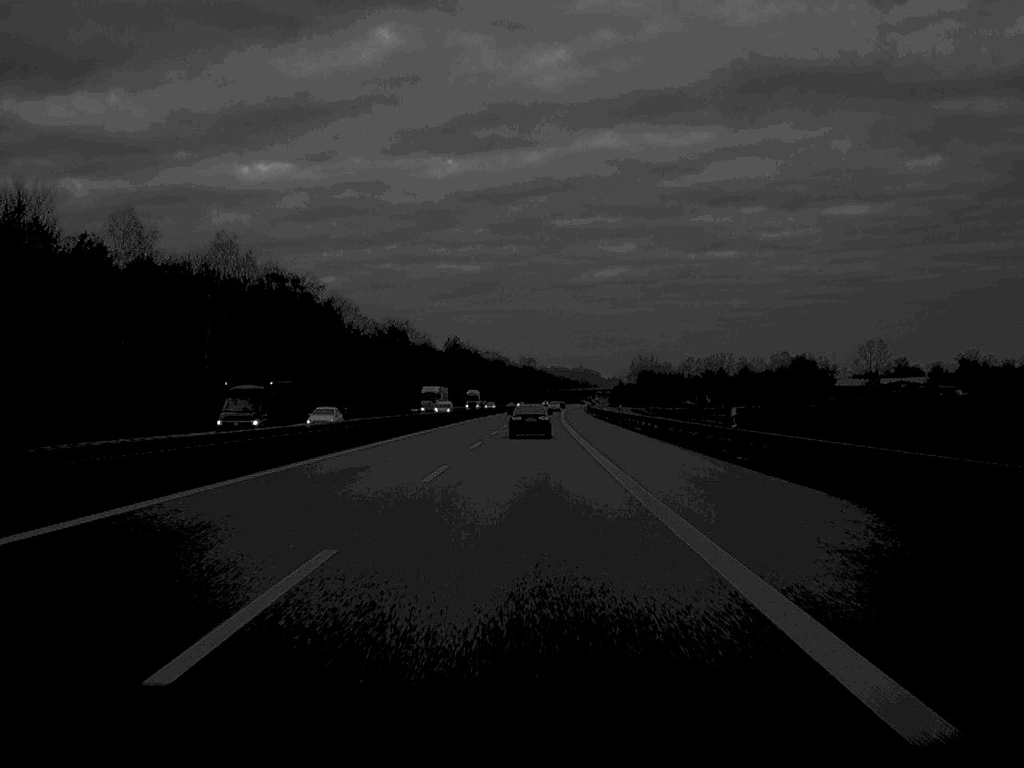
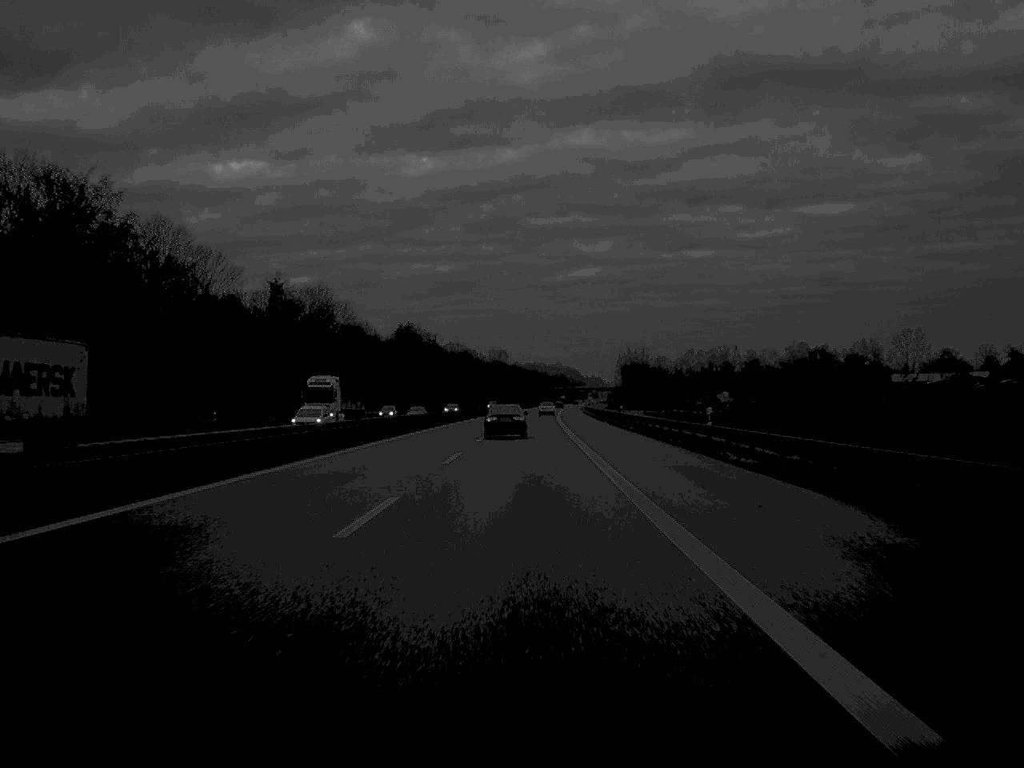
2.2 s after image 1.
(+1.1, +99.8) m; +1°
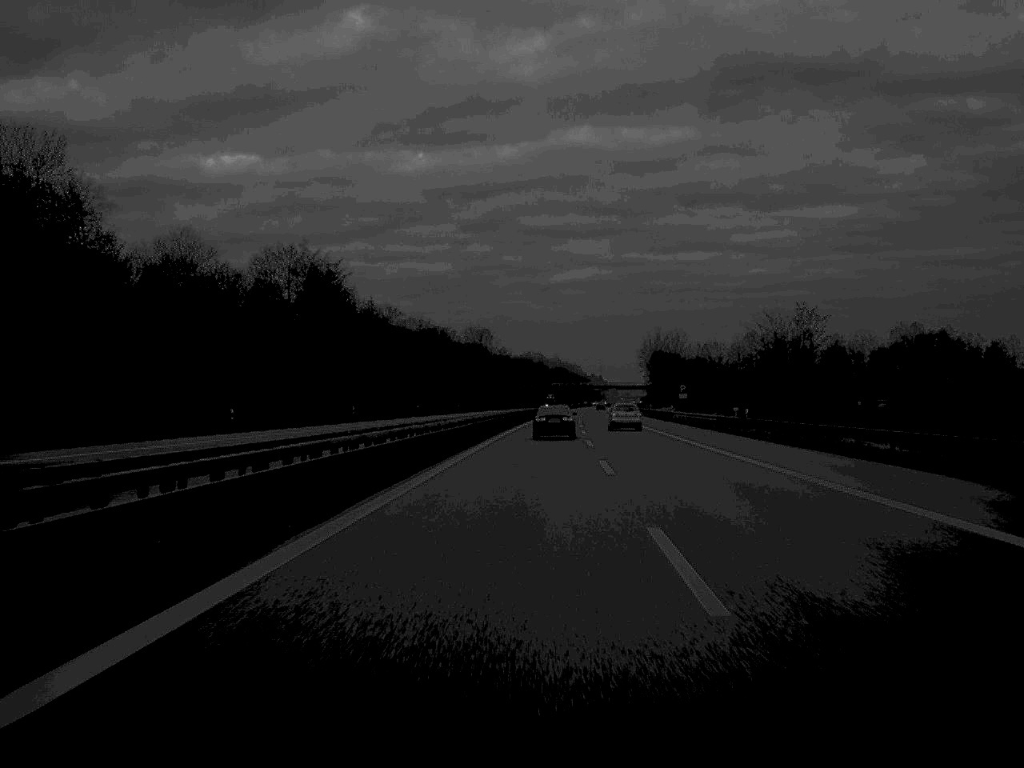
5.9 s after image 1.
(-0.9, +166.1) m; 0°
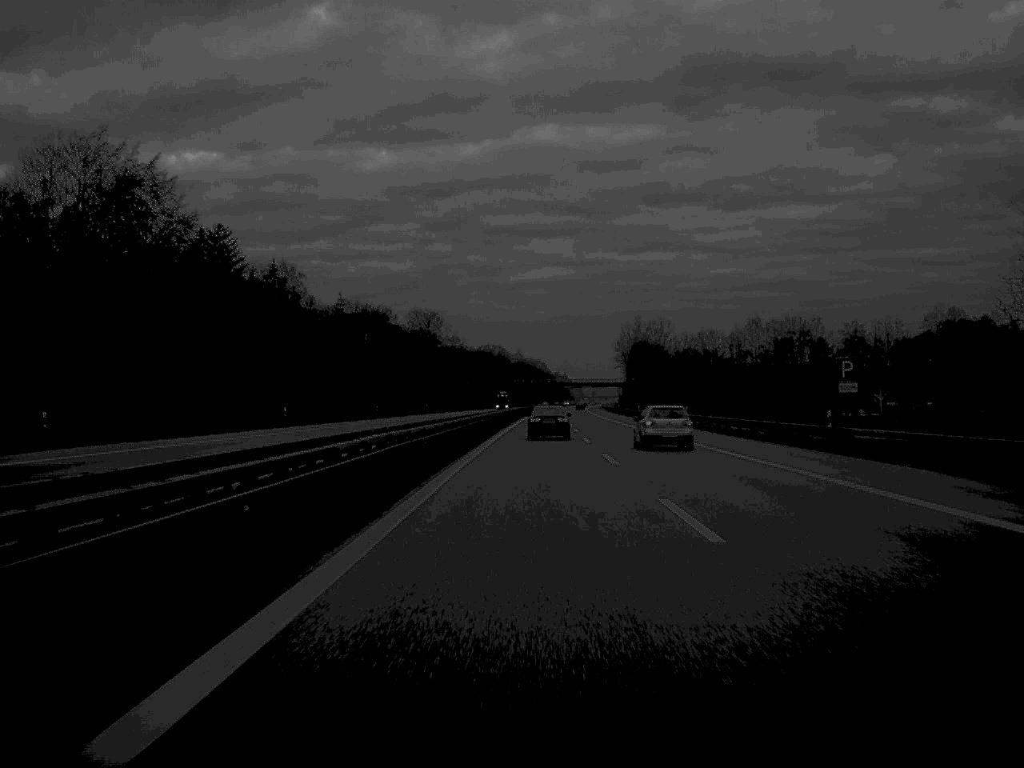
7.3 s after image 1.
(+1.0, +66.5) m; +2°
